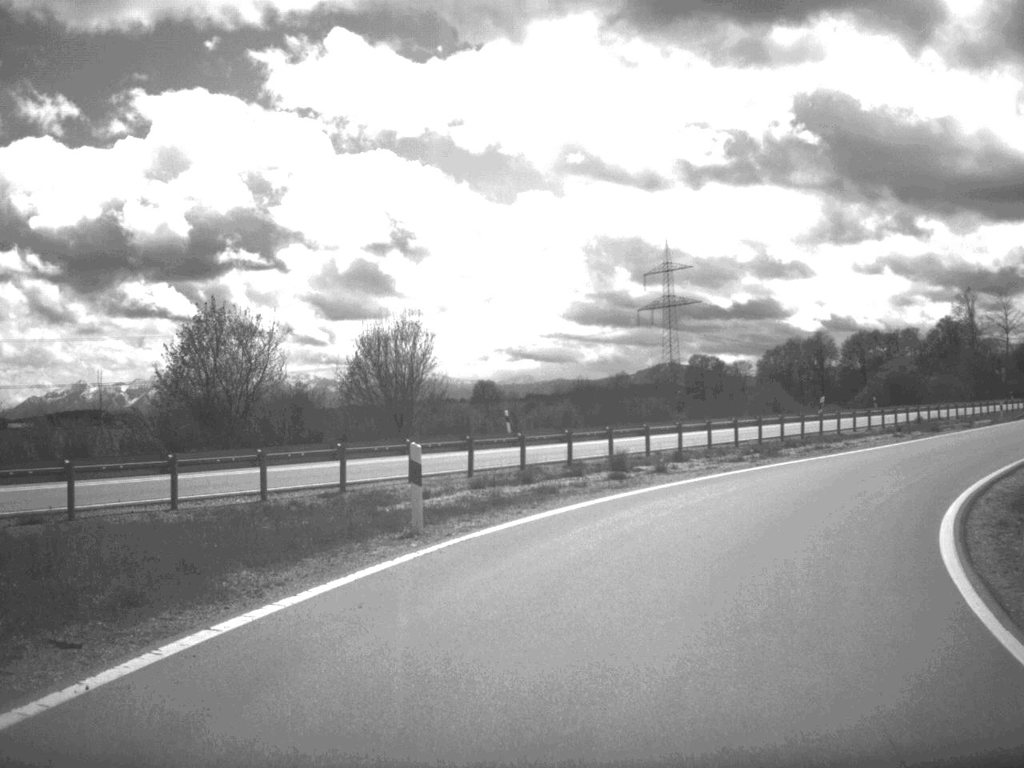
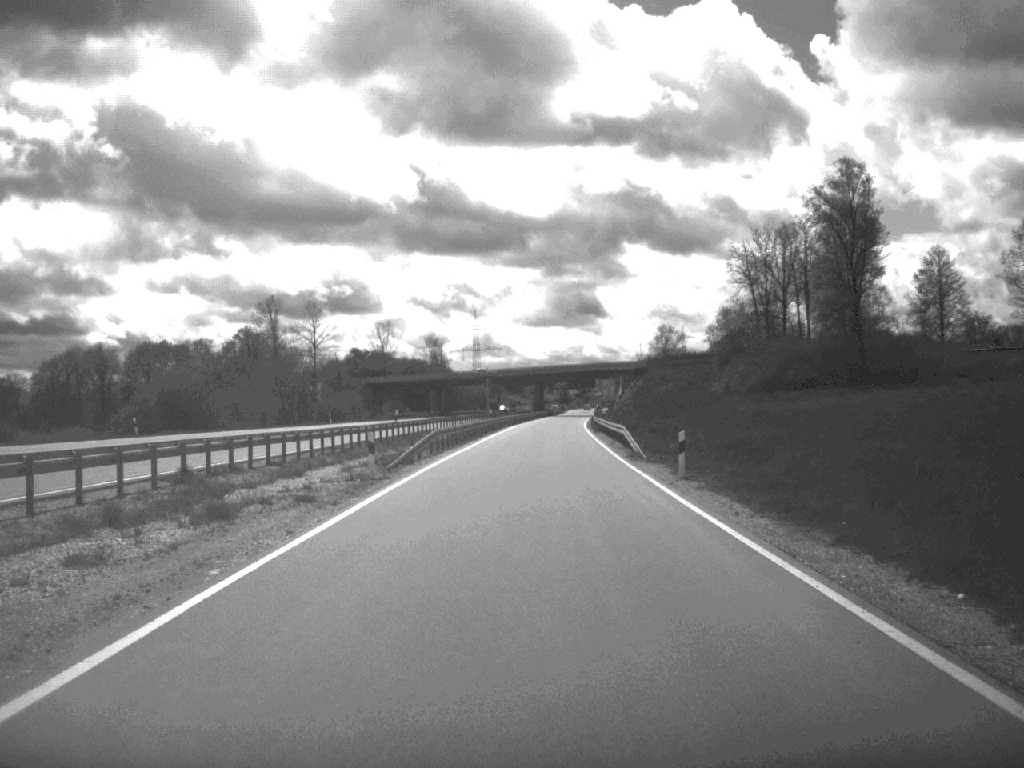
(+10.0, +31.4) m; +31°
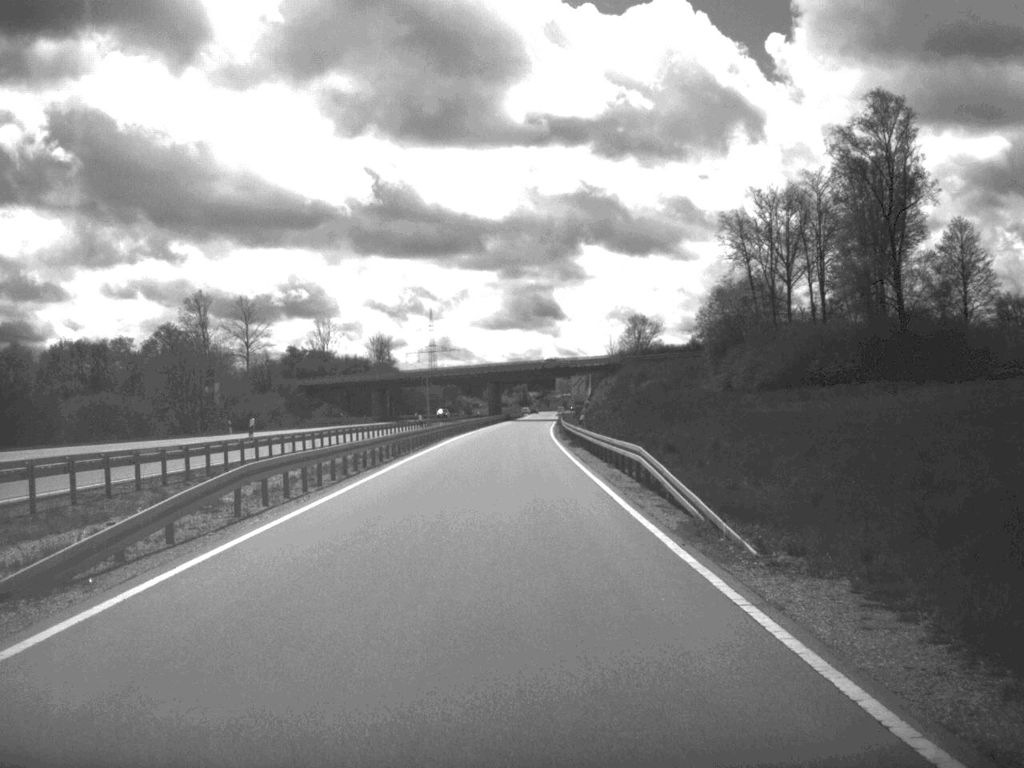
(+0.6, +23.2) m; +2°
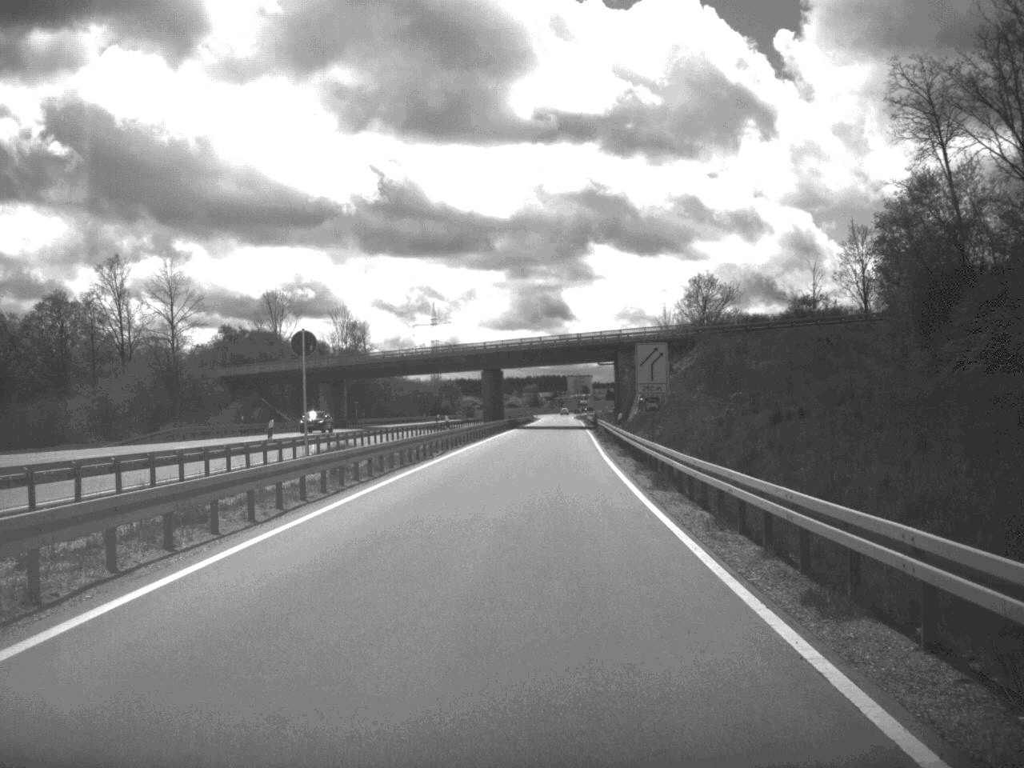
(-0.4, +52.6) m; -1°
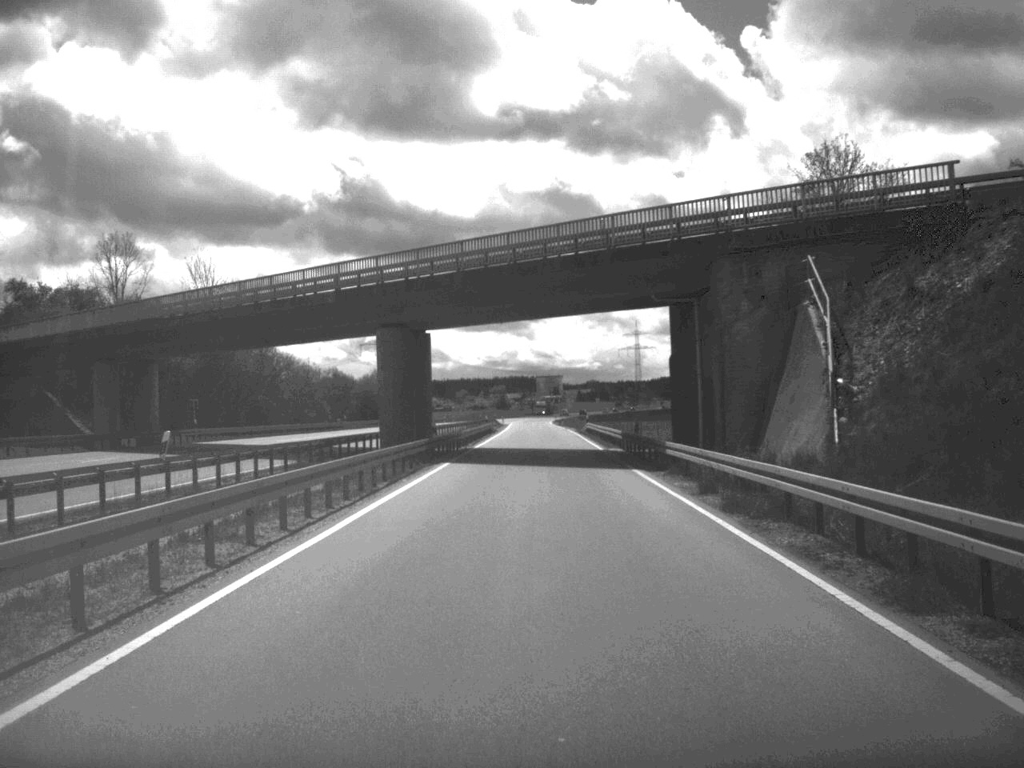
(+0.6, +58.2) m; +1°
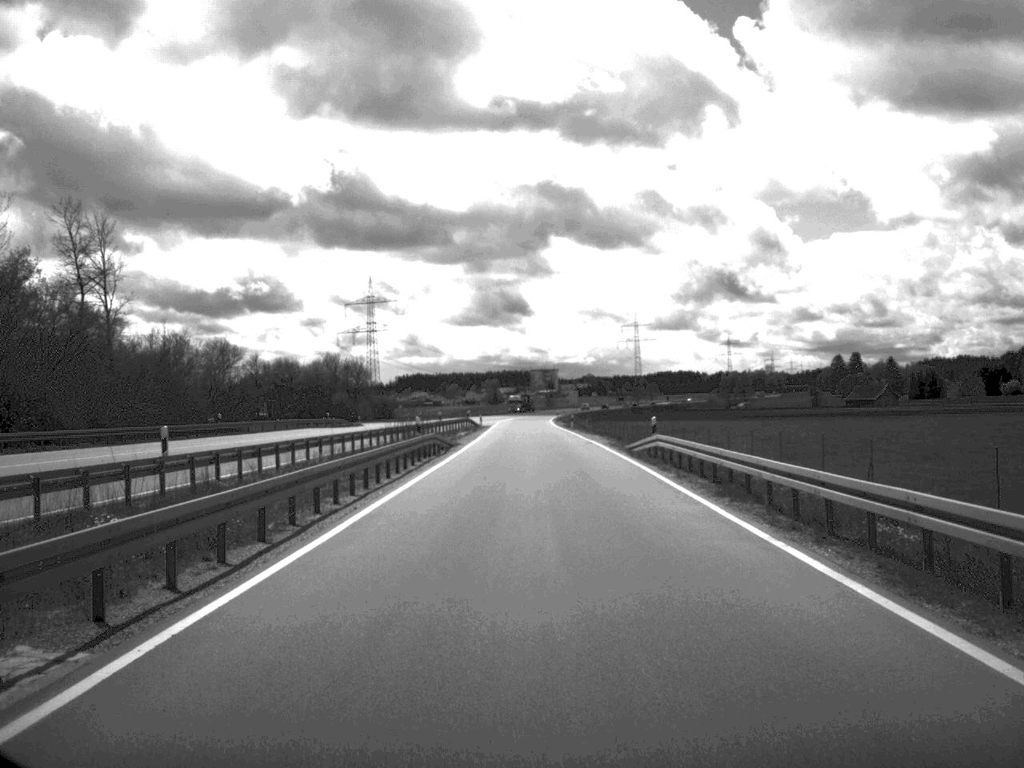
(+0.2, +49.3) m; 0°
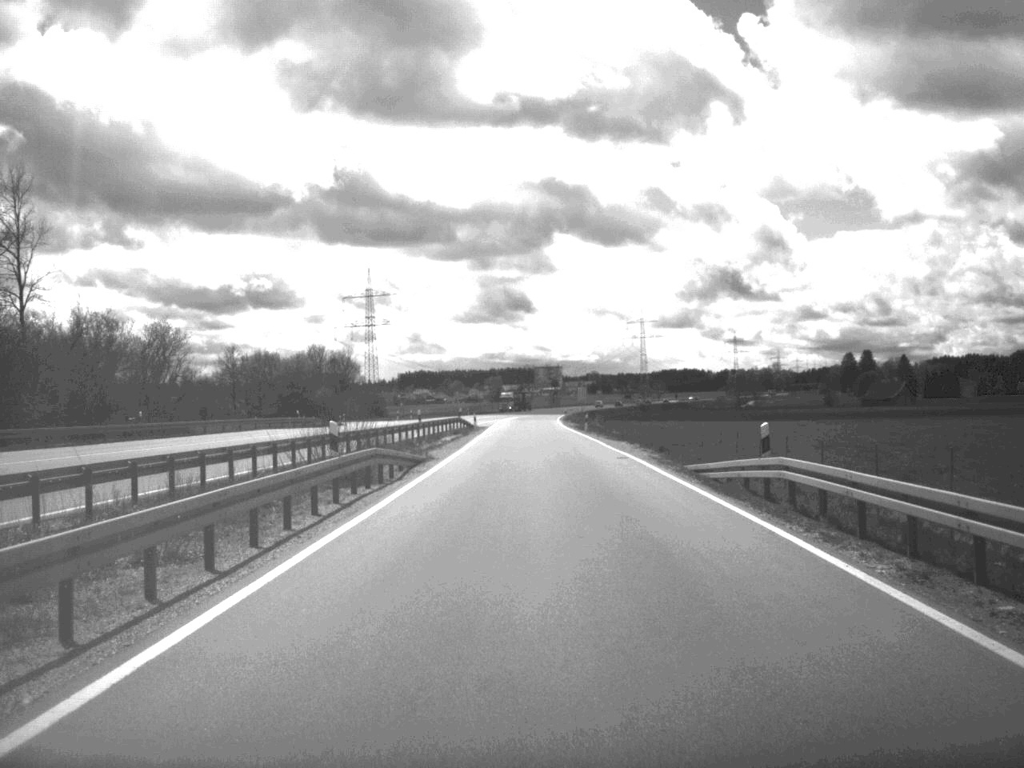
(0.0, +16.8) m; 0°
